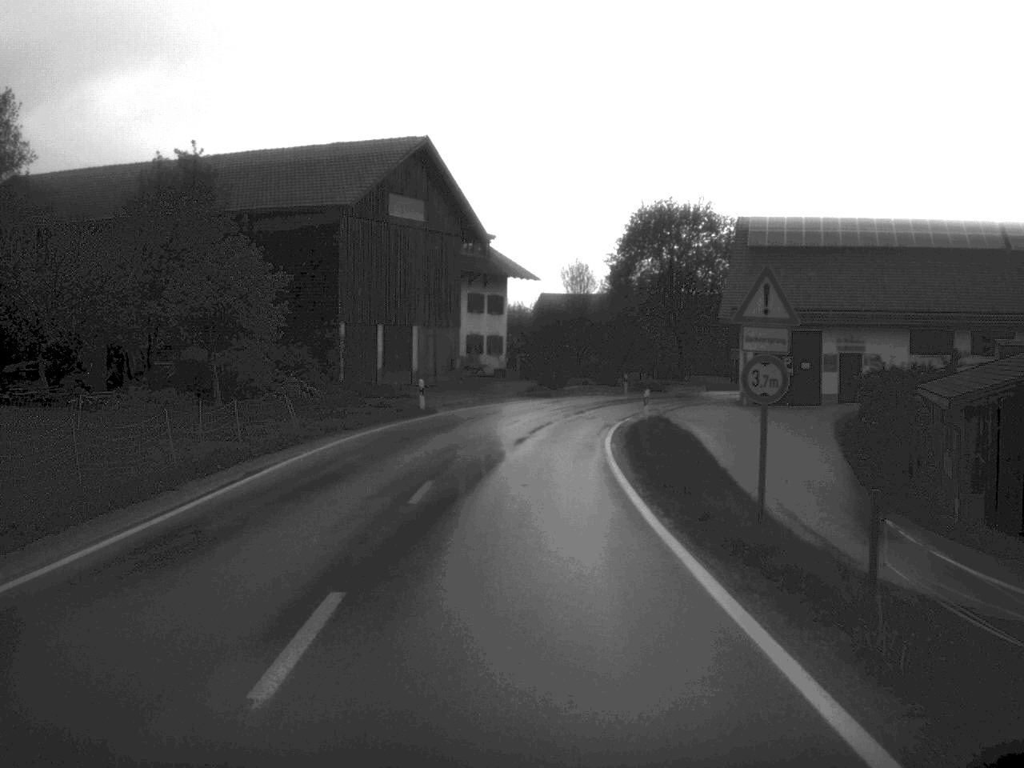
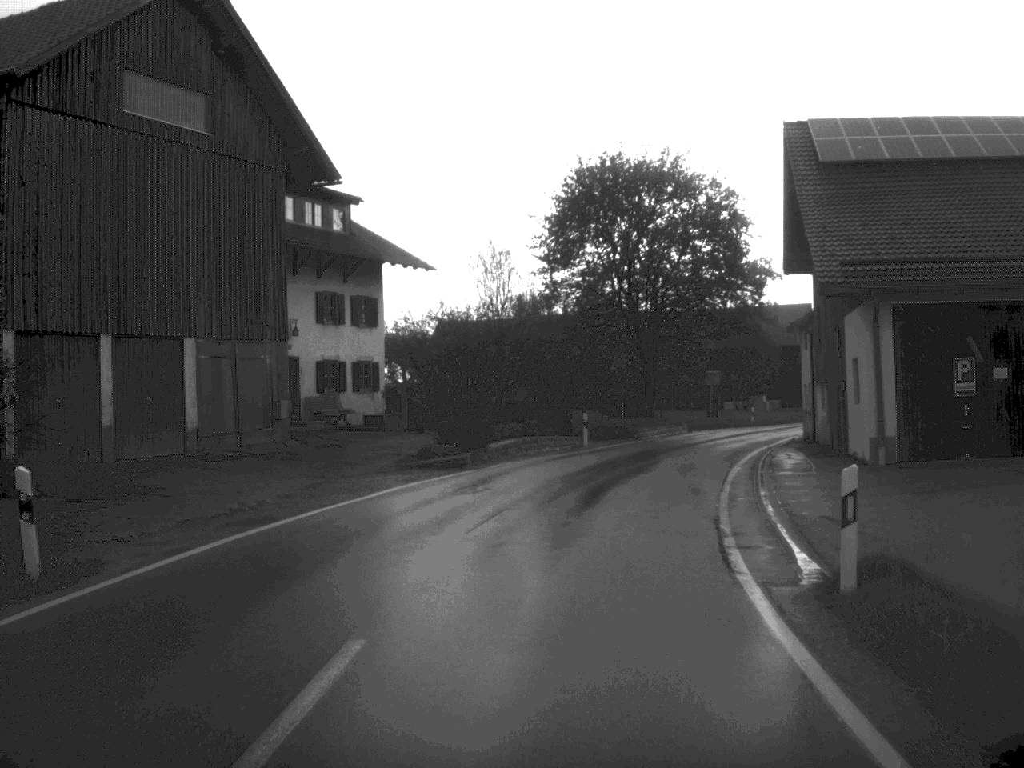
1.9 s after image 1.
(+0.2, +27.4) m; +5°
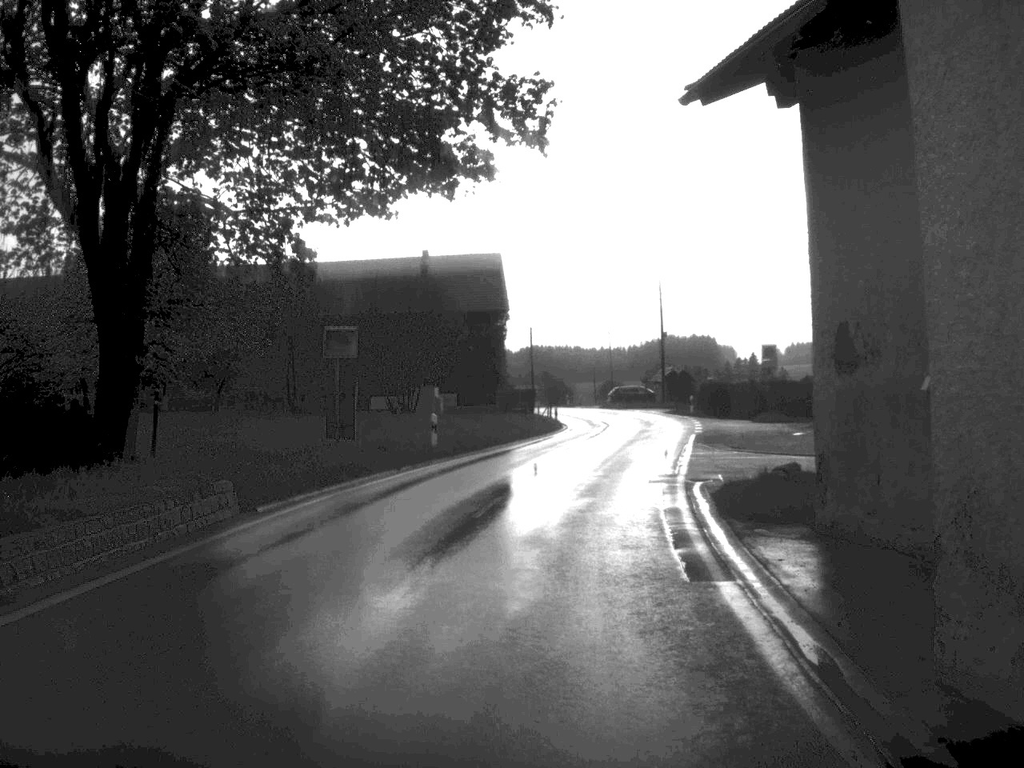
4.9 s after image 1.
(+5.9, +40.3) m; +15°
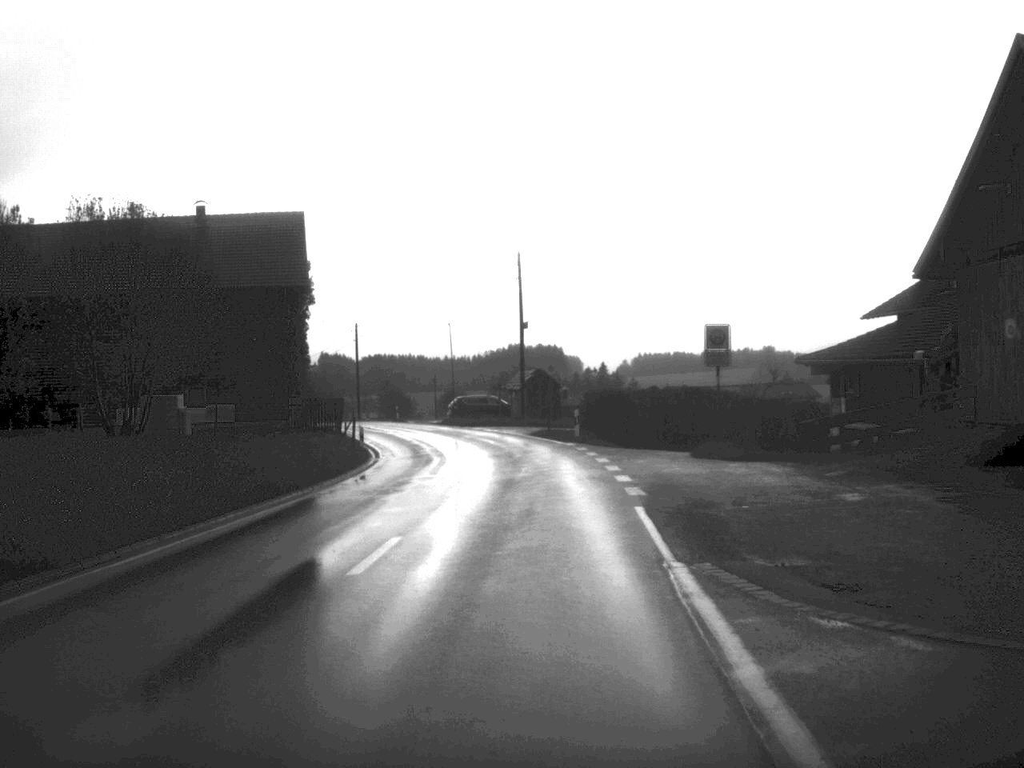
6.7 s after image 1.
(+1.5, +22.8) m; +7°
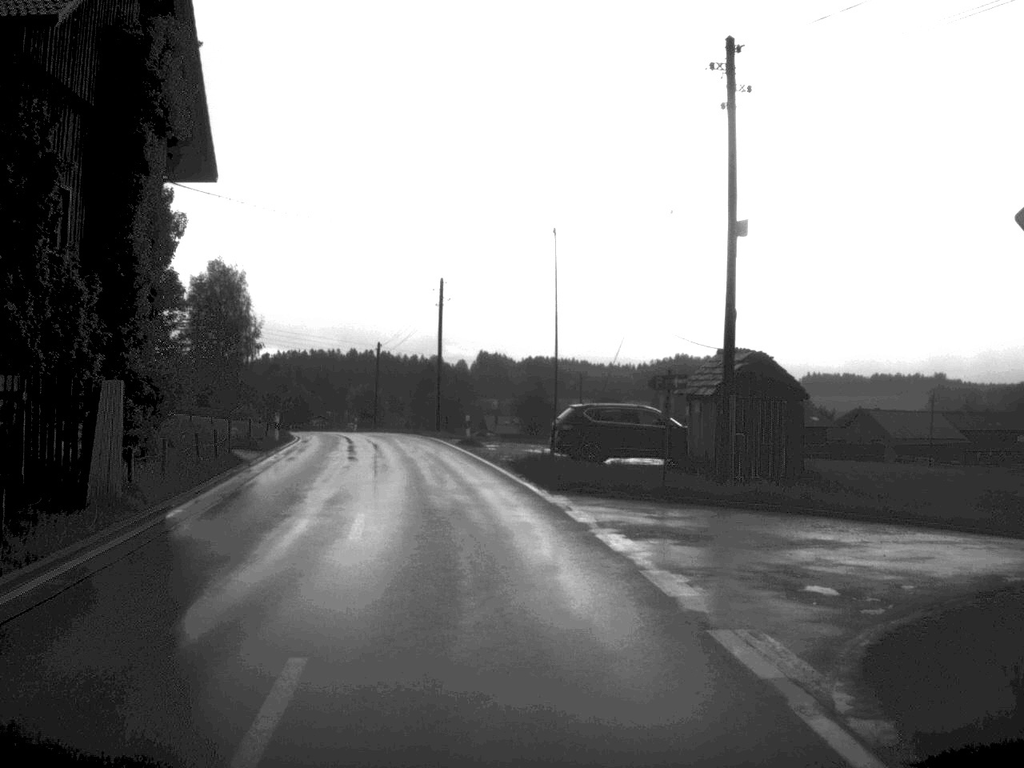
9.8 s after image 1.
(-0.9, +40.1) m; -8°
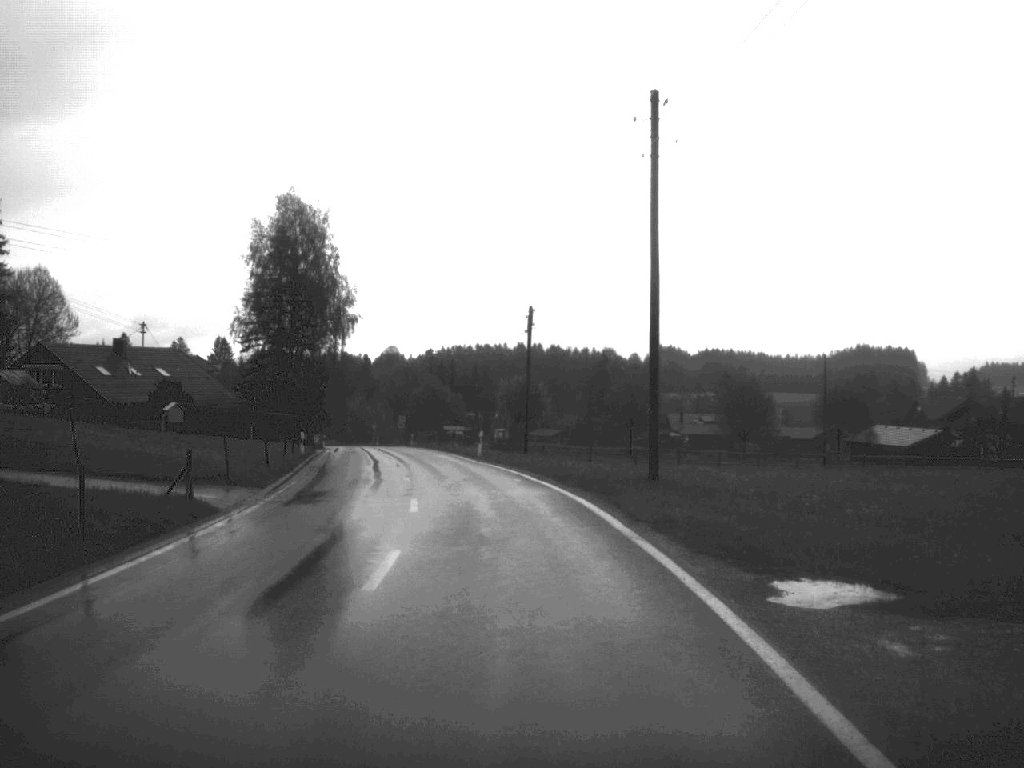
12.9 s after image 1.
(-3.4, +40.5) m; -8°
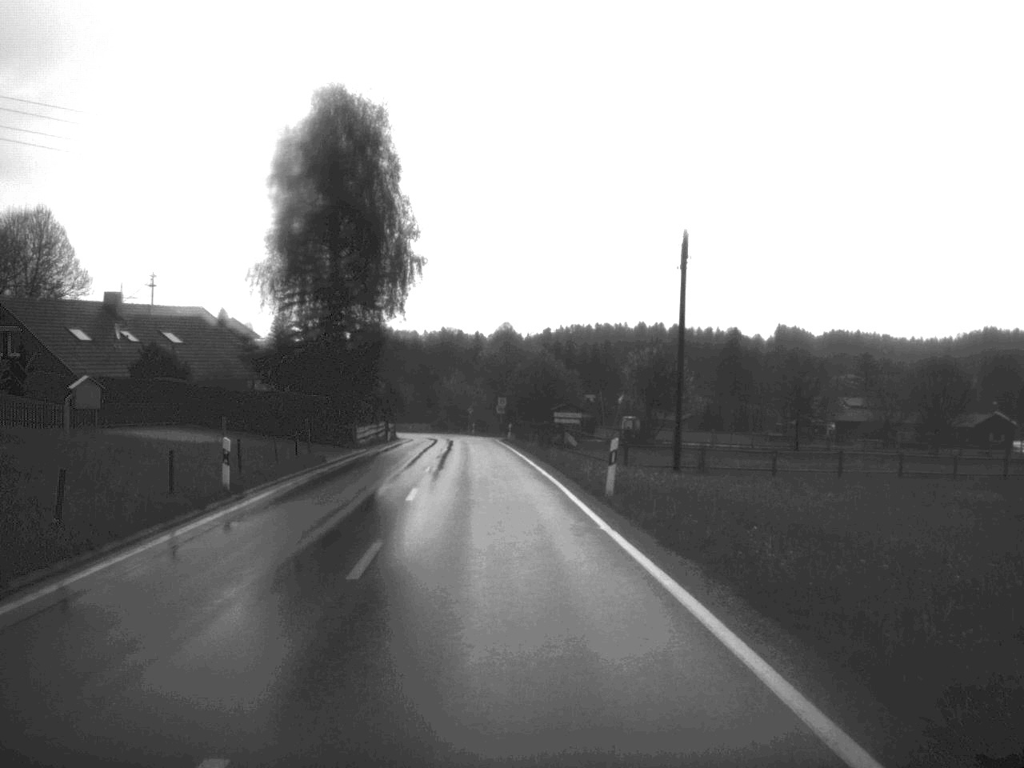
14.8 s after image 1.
(-1.0, +25.8) m; -5°
